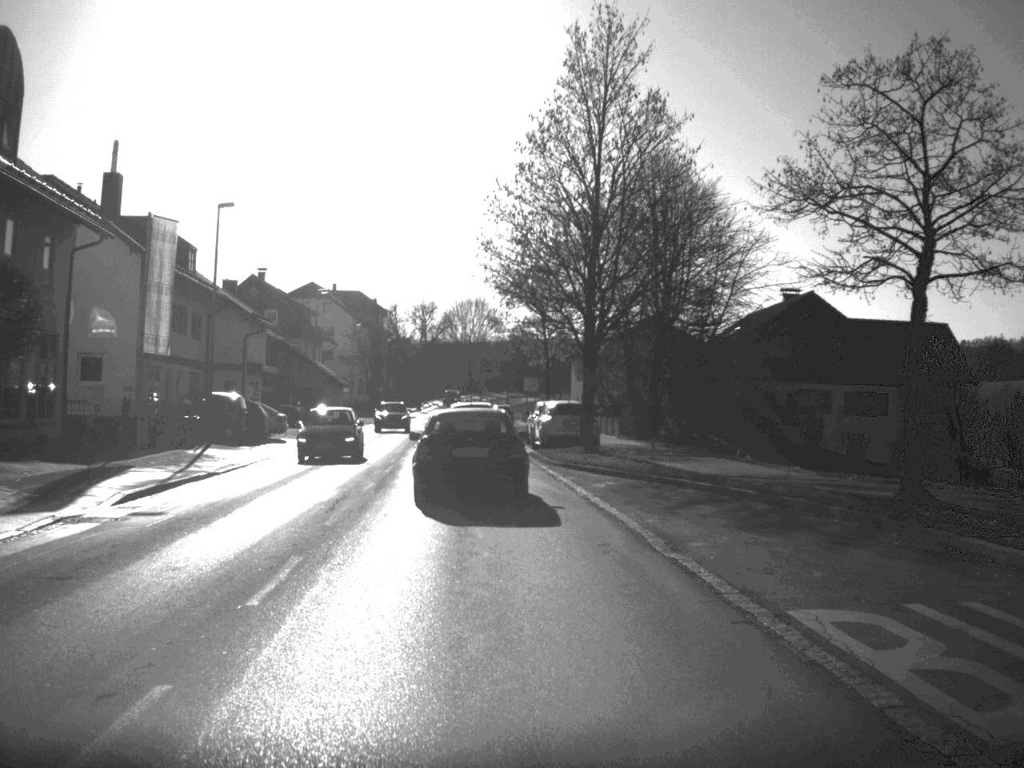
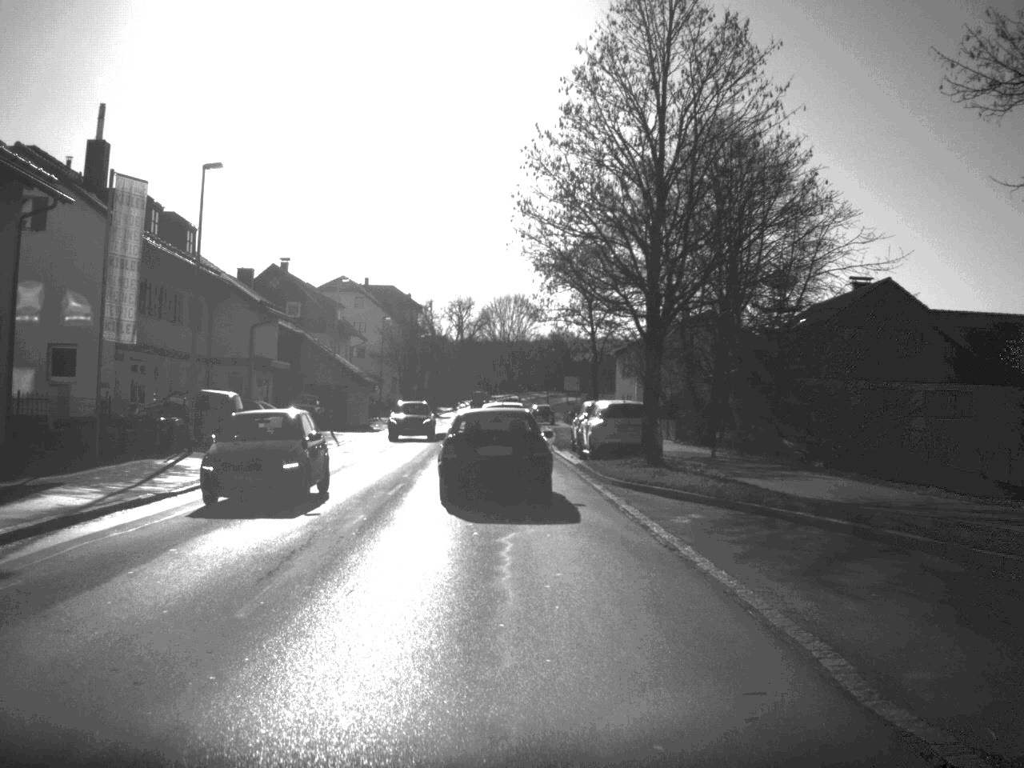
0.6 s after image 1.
(-0.1, +6.9) m; -2°
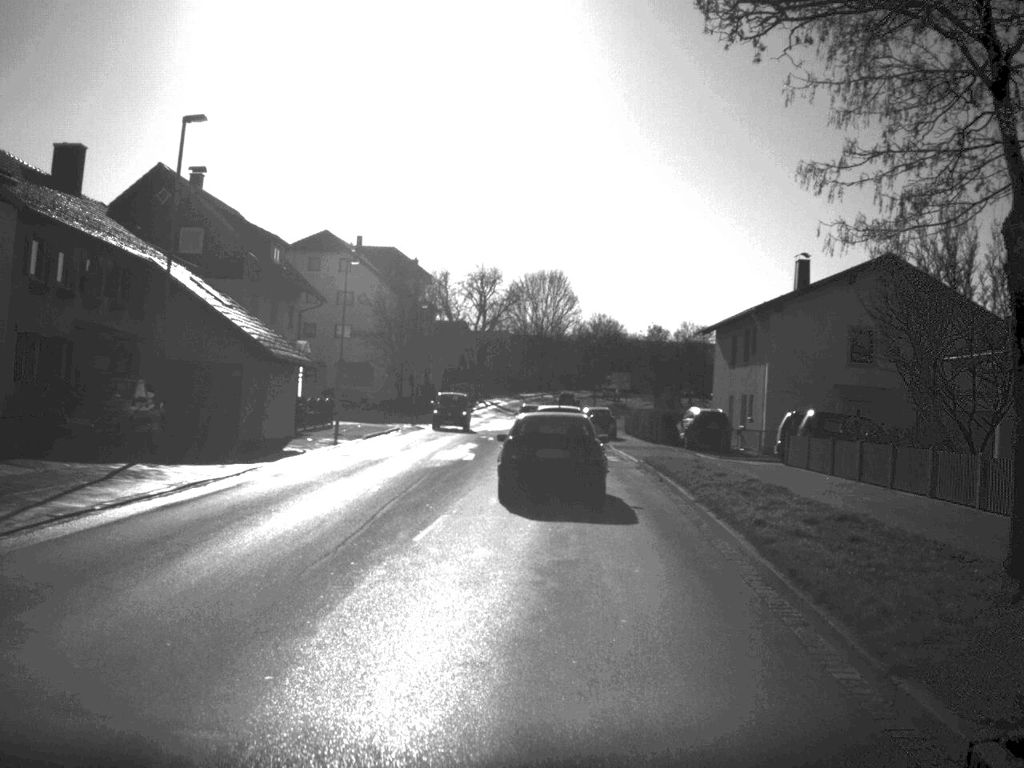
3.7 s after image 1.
(-0.8, +36.2) m; -1°
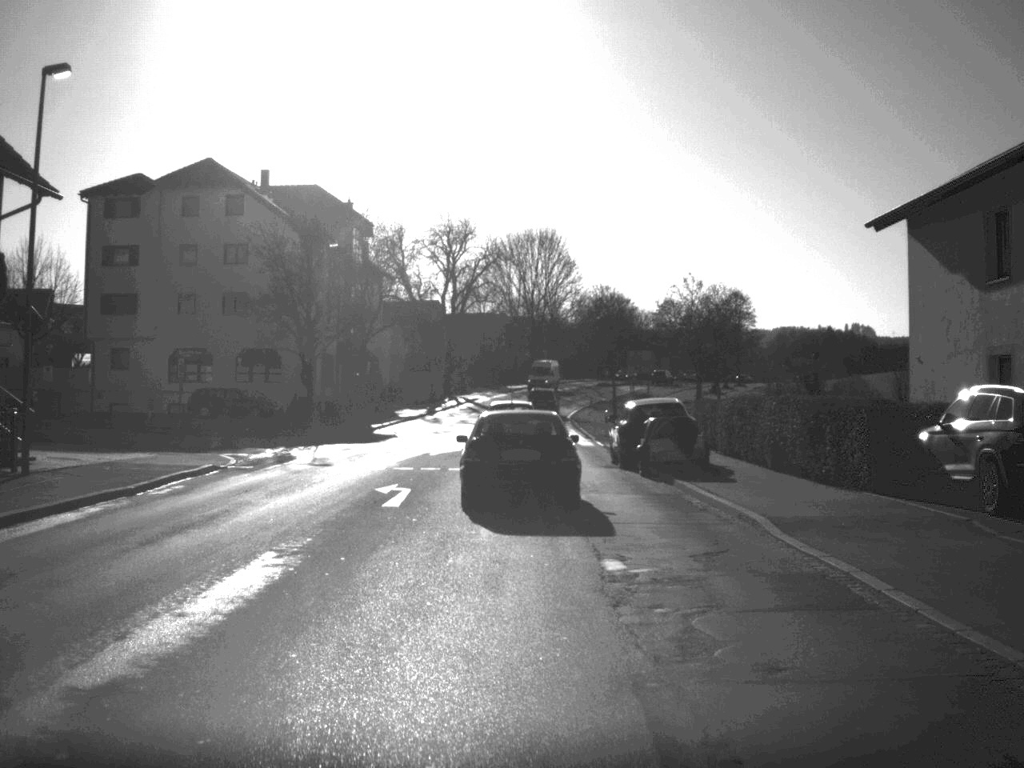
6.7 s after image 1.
(+0.4, +35.7) m; 0°
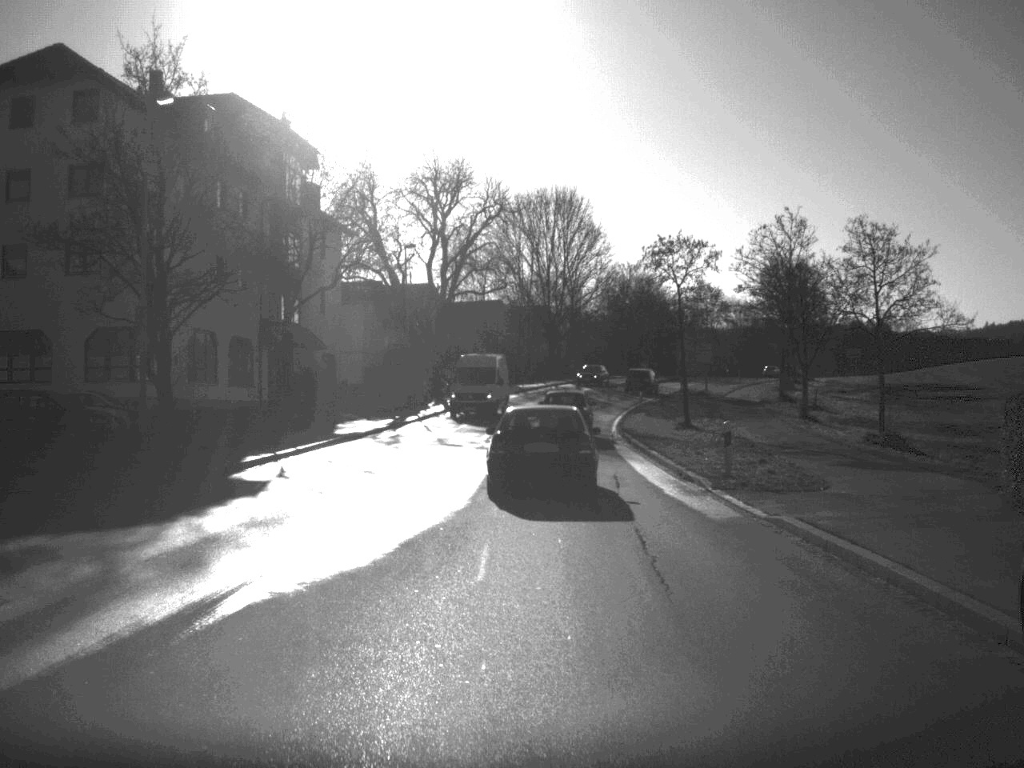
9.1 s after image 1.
(-0.3, +27.1) m; -1°
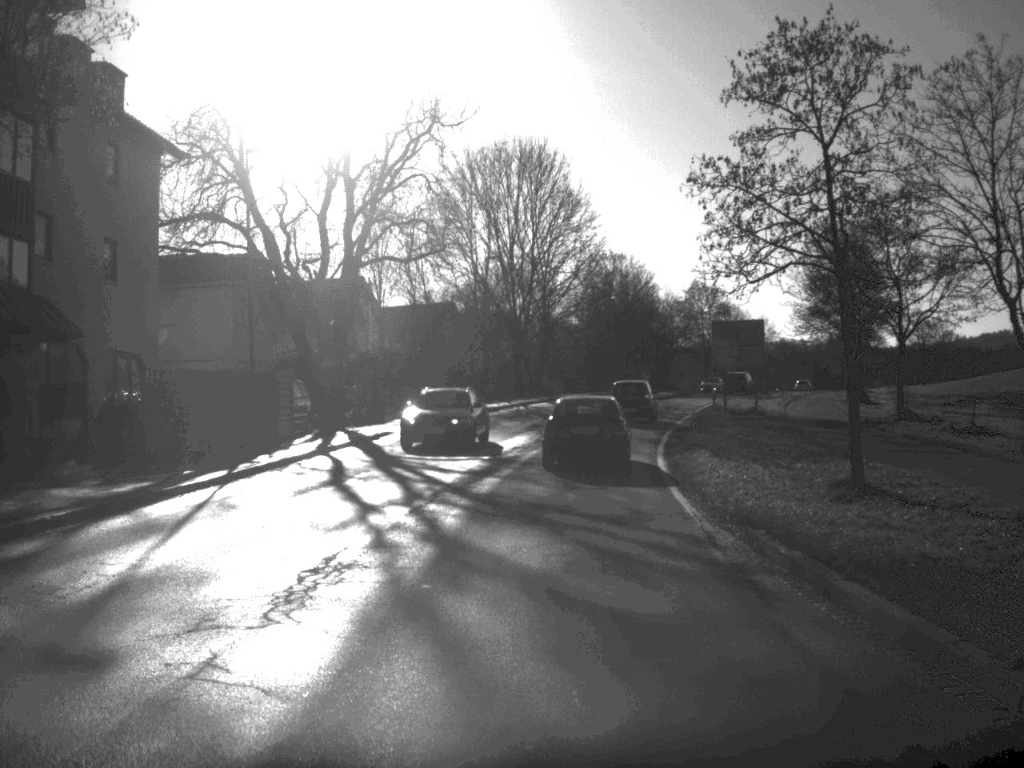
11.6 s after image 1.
(+0.4, +28.3) m; +1°
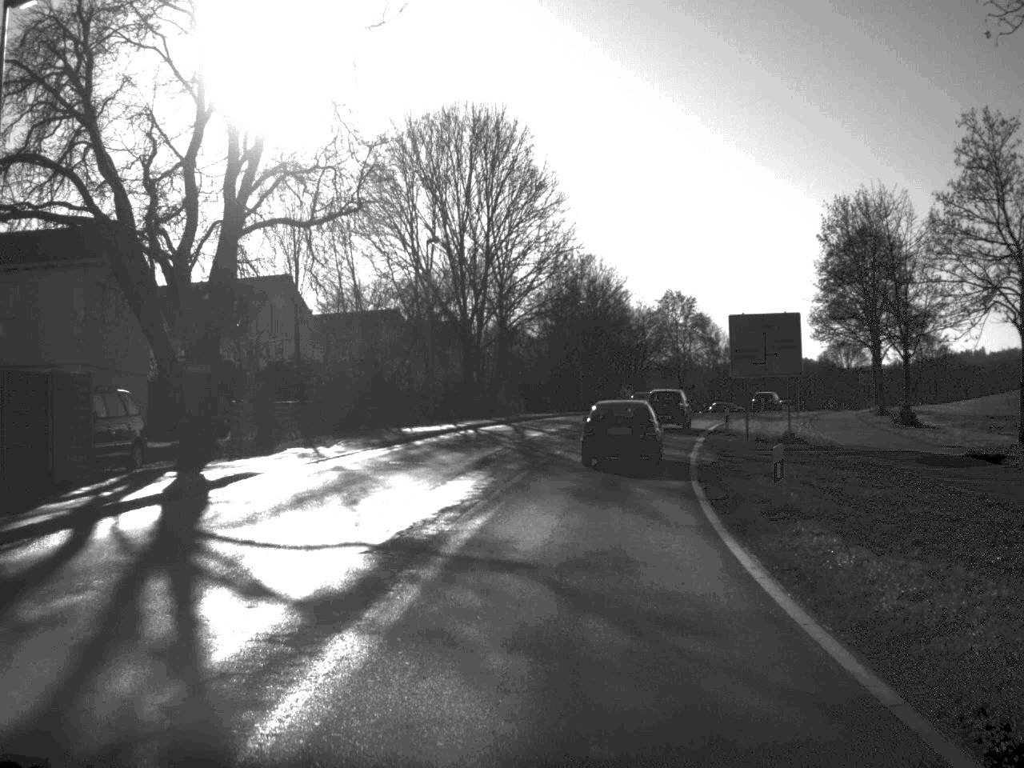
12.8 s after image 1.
(+0.2, +14.3) m; +2°
